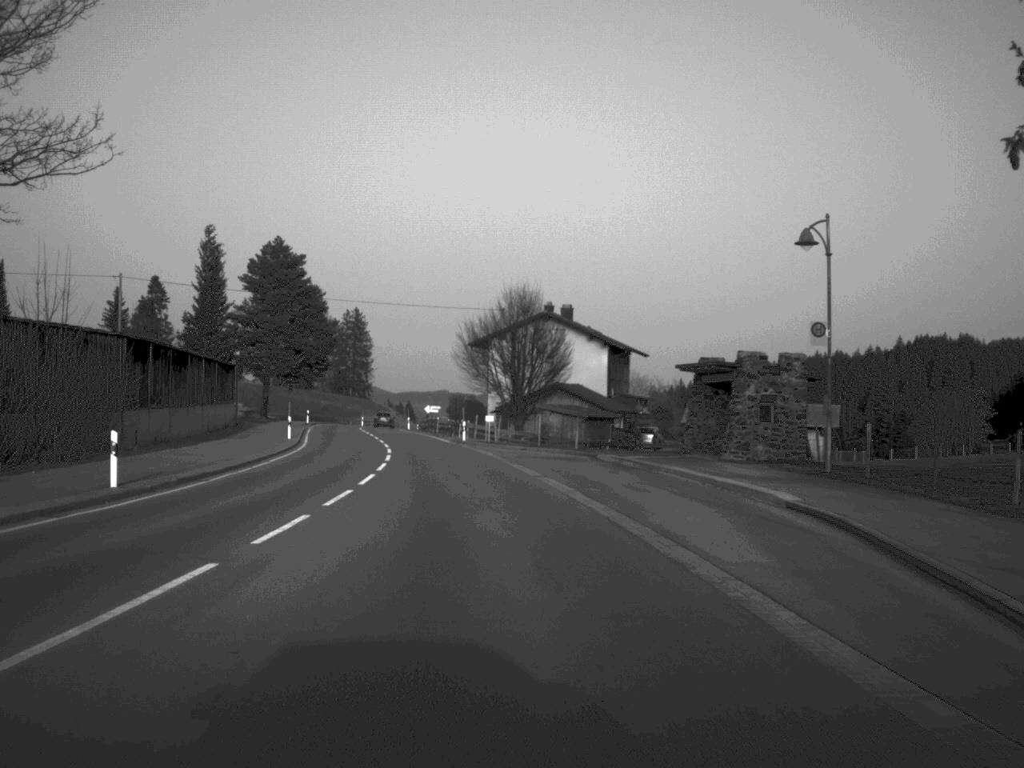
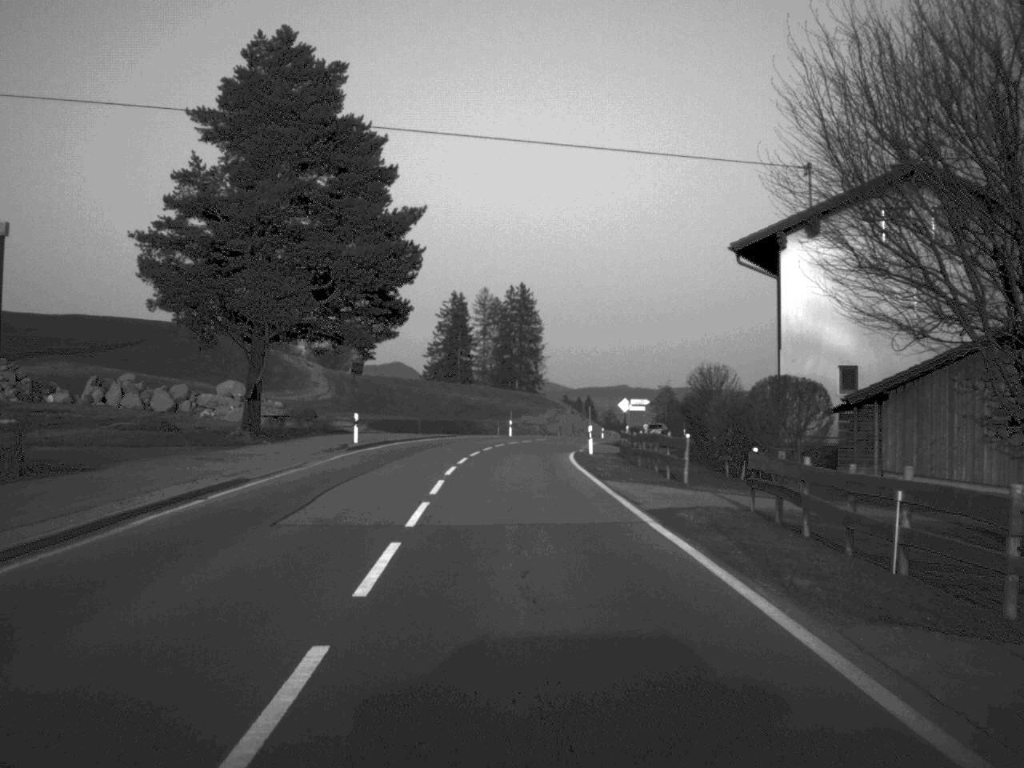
(-5.1, +58.2) m; -8°
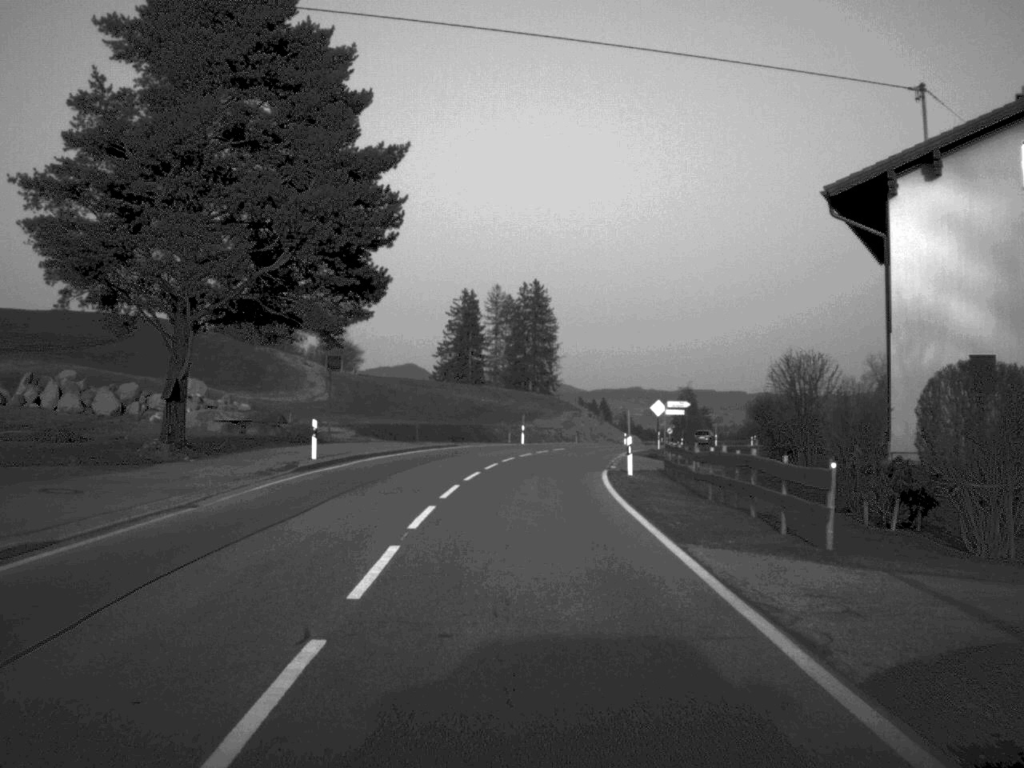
(-0.1, +11.4) m; -1°
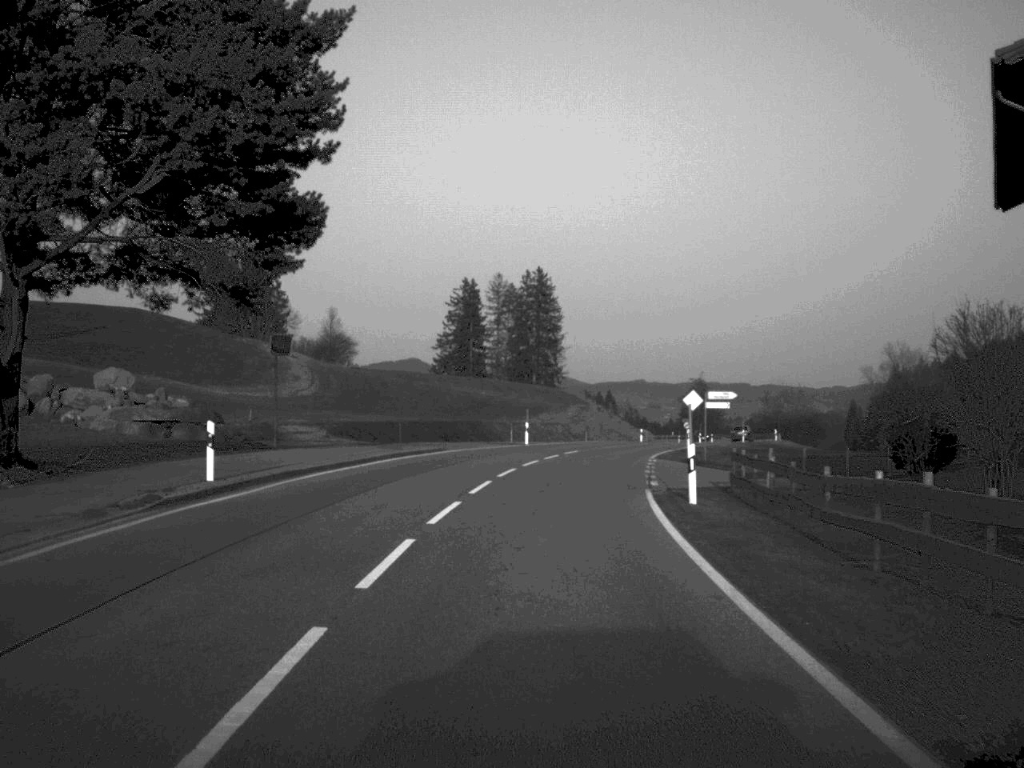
(0.0, +11.4) m; 0°
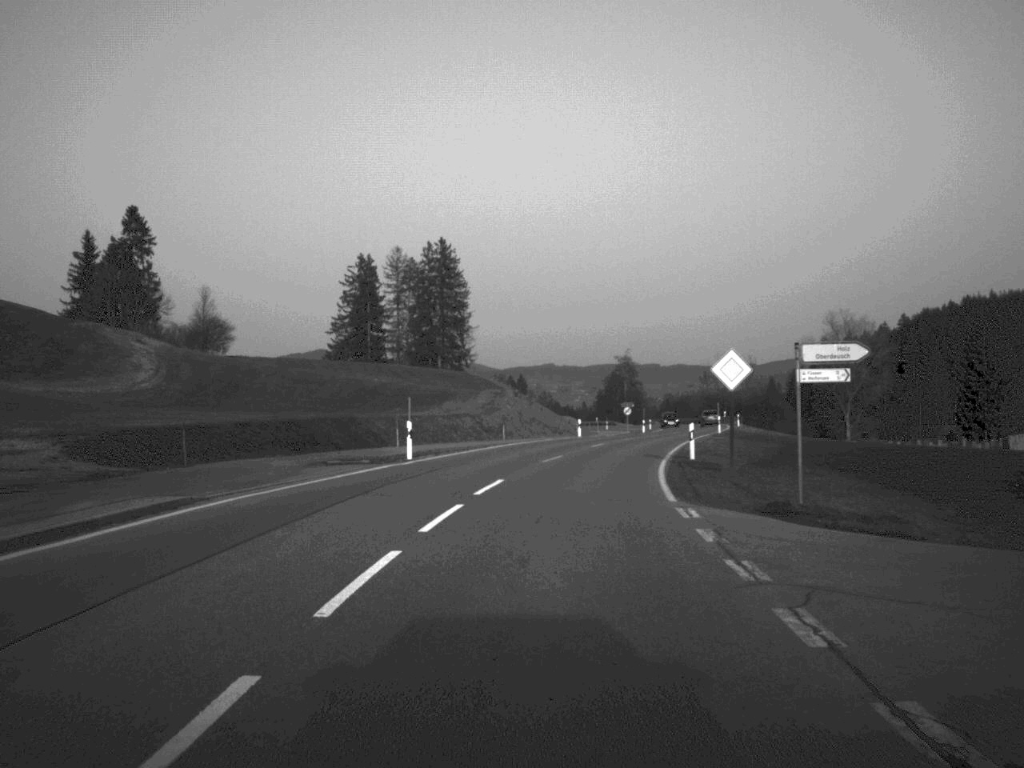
(+0.7, +25.1) m; +4°
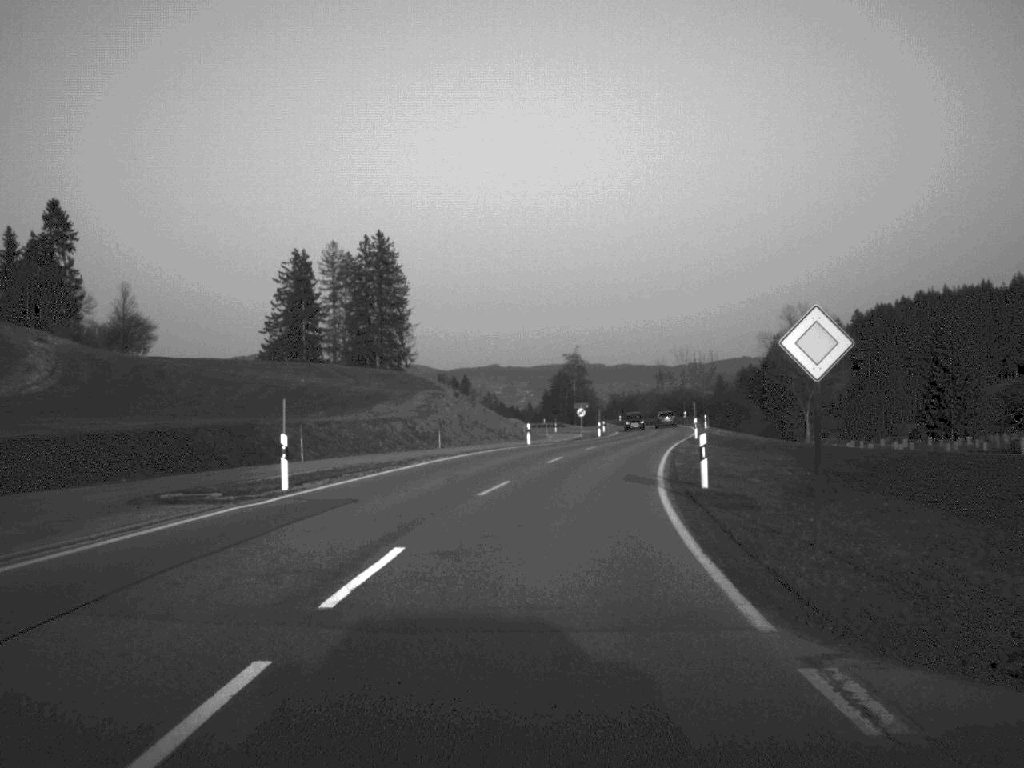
(+0.2, +11.2) m; +2°
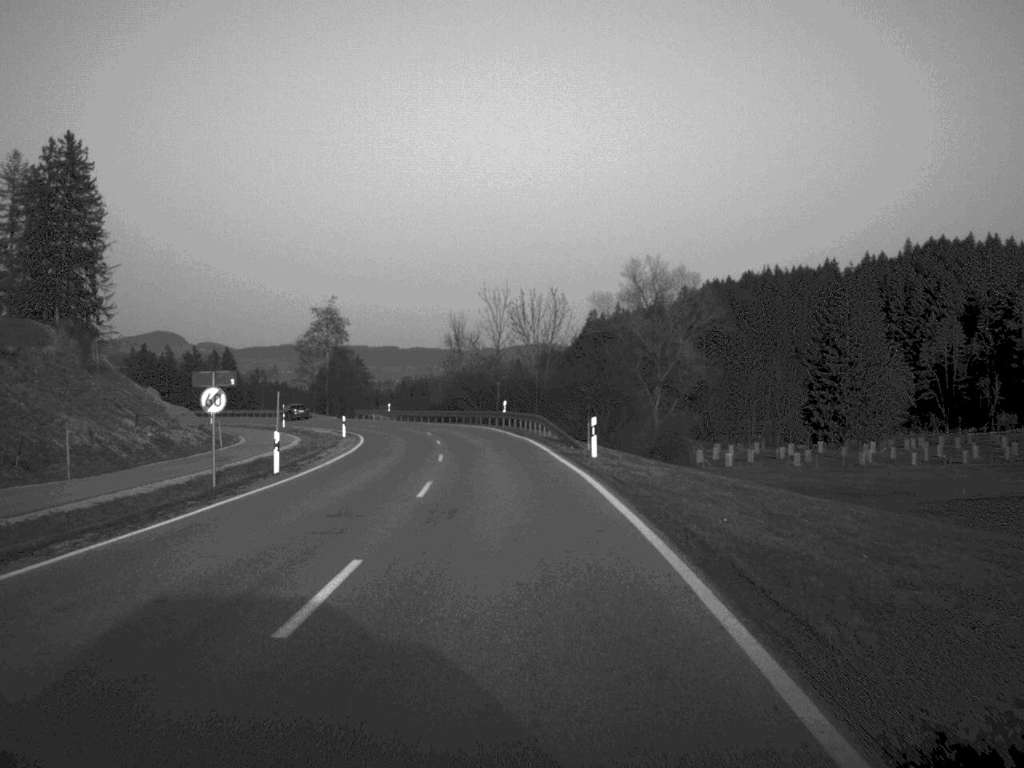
(+6.1, +60.9) m; +9°
